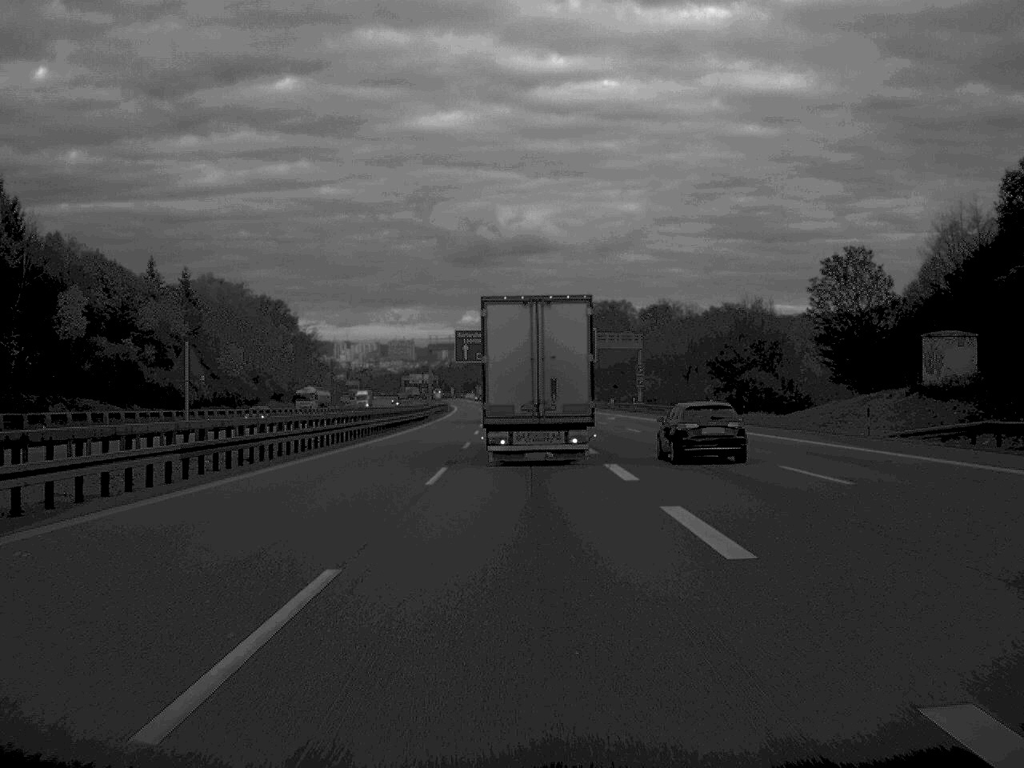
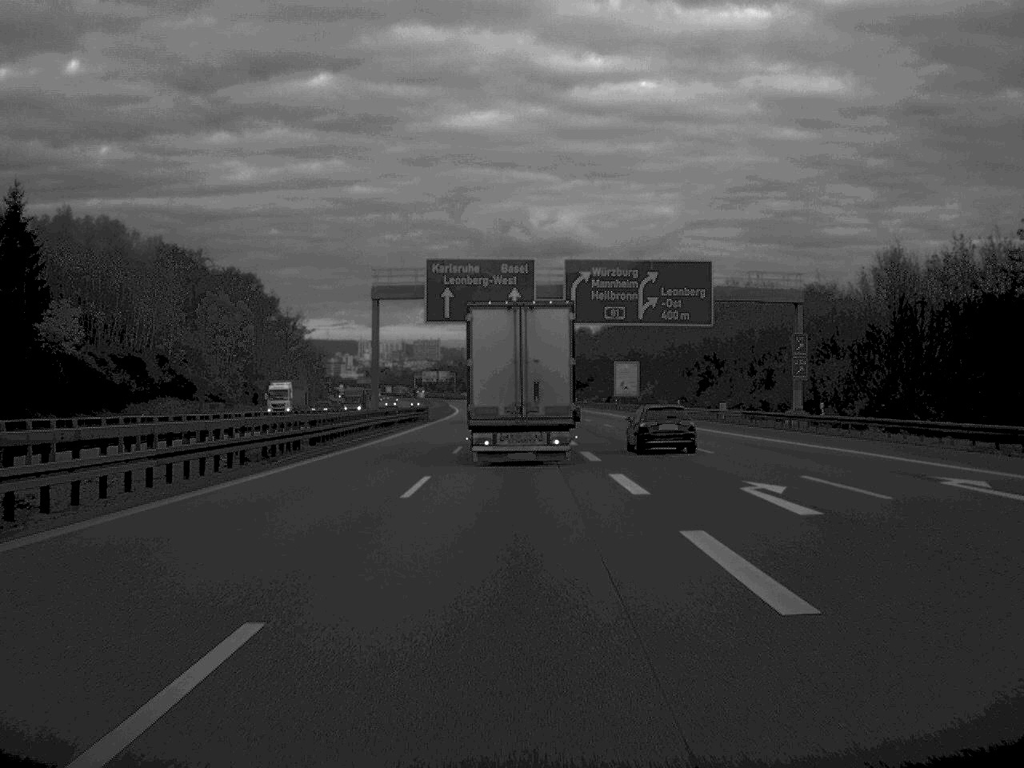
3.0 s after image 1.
(-0.8, +74.3) m; -1°
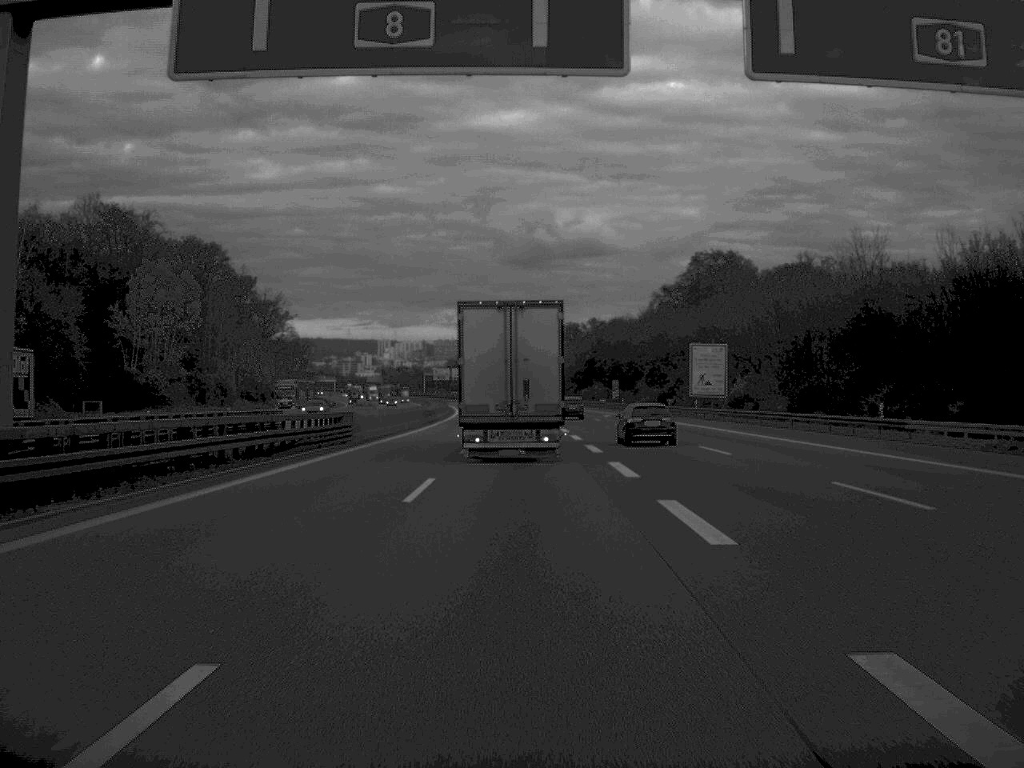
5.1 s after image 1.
(-0.5, +55.0) m; -1°
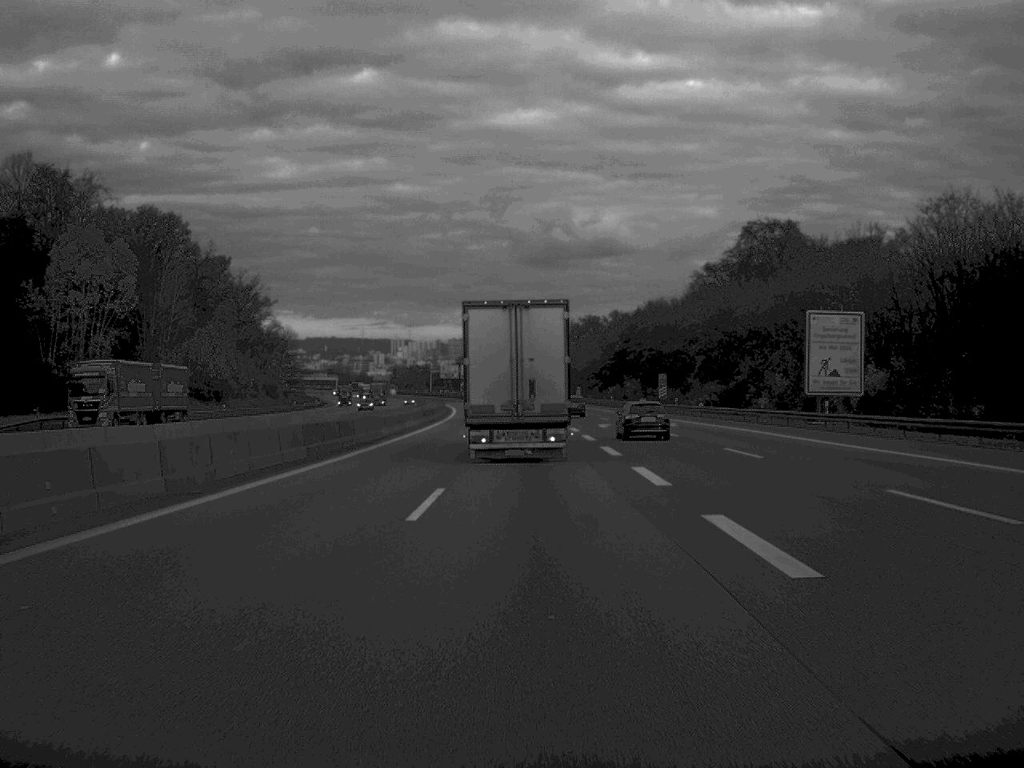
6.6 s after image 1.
(-0.2, +38.3) m; -1°
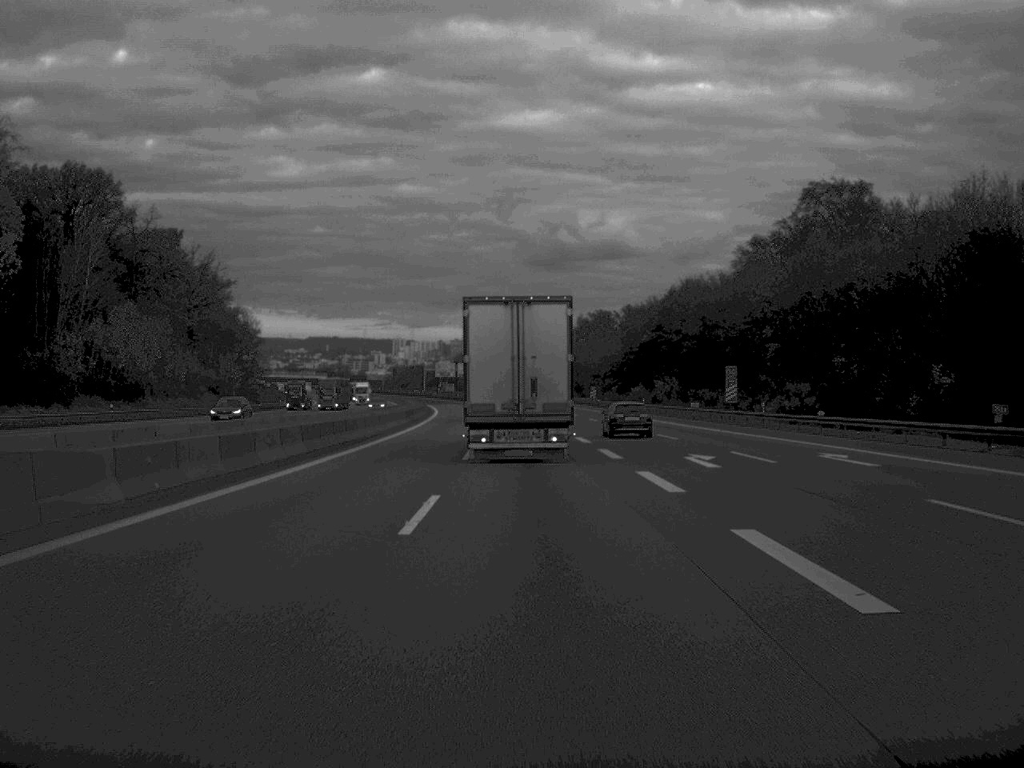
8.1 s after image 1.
(-0.1, +37.5) m; 0°
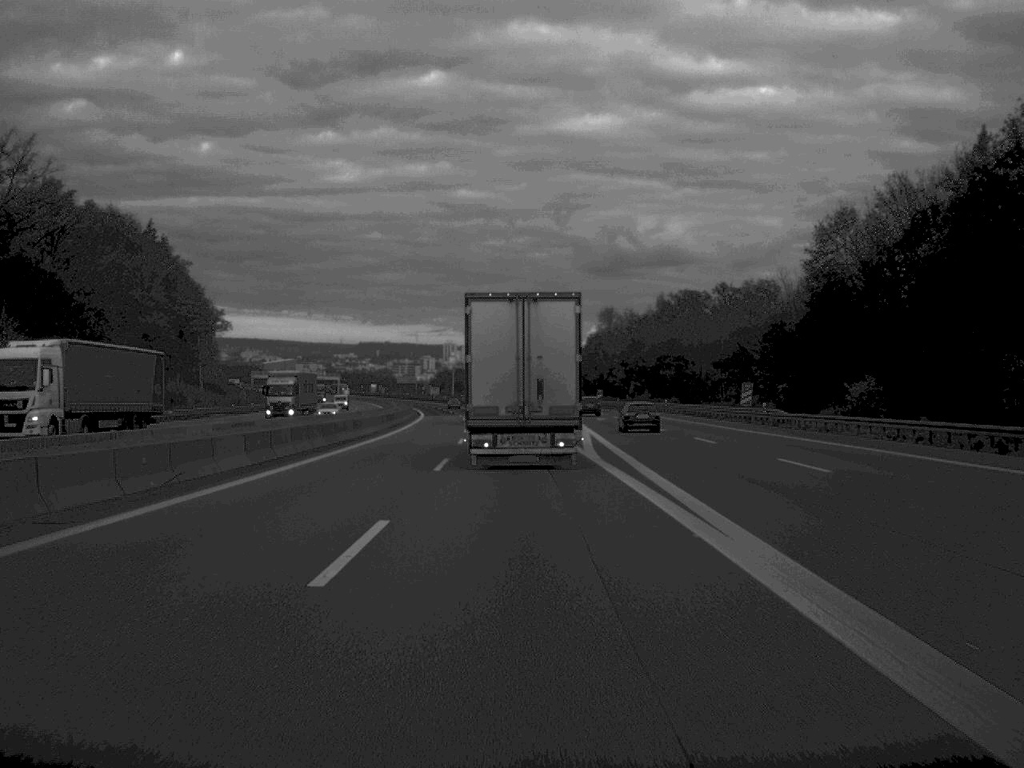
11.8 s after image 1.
(-1.6, +93.0) m; -2°
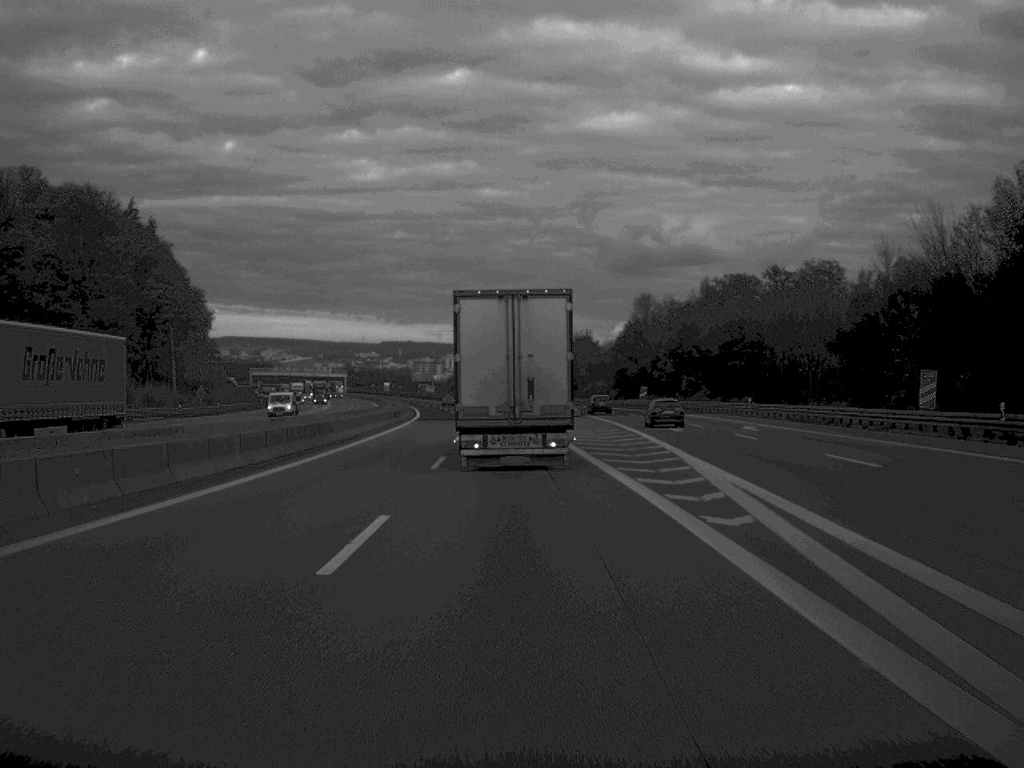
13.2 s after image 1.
(-0.3, +35.3) m; -1°
